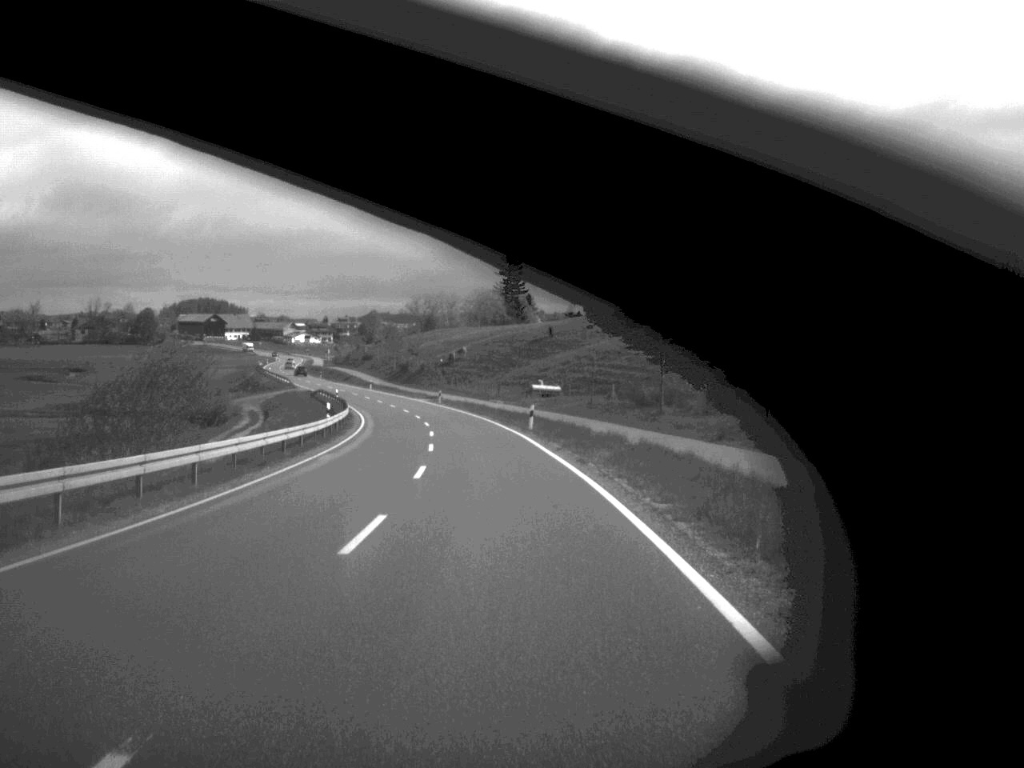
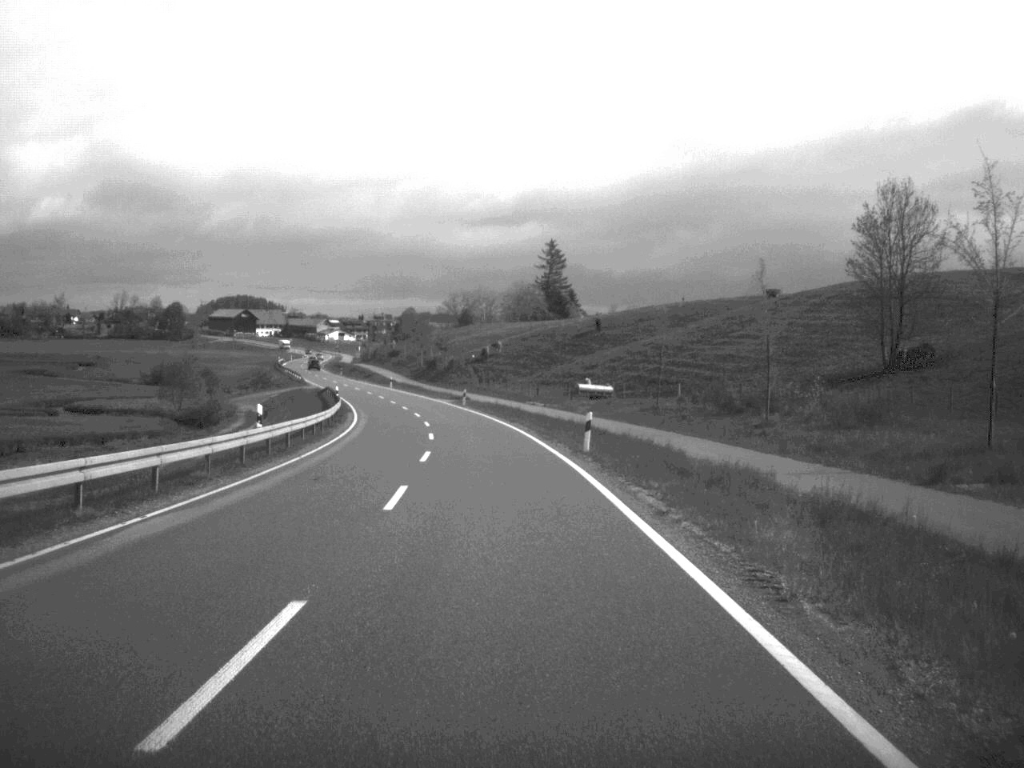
(-0.3, +19.1) m; -2°
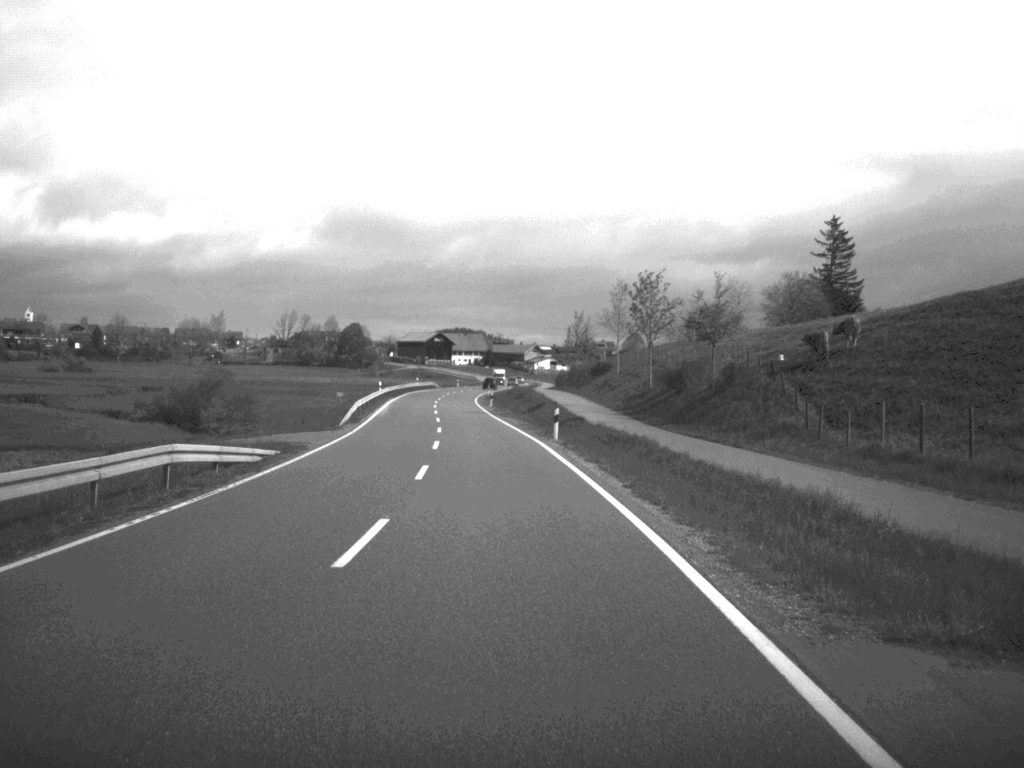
(-7.3, +86.9) m; -10°
